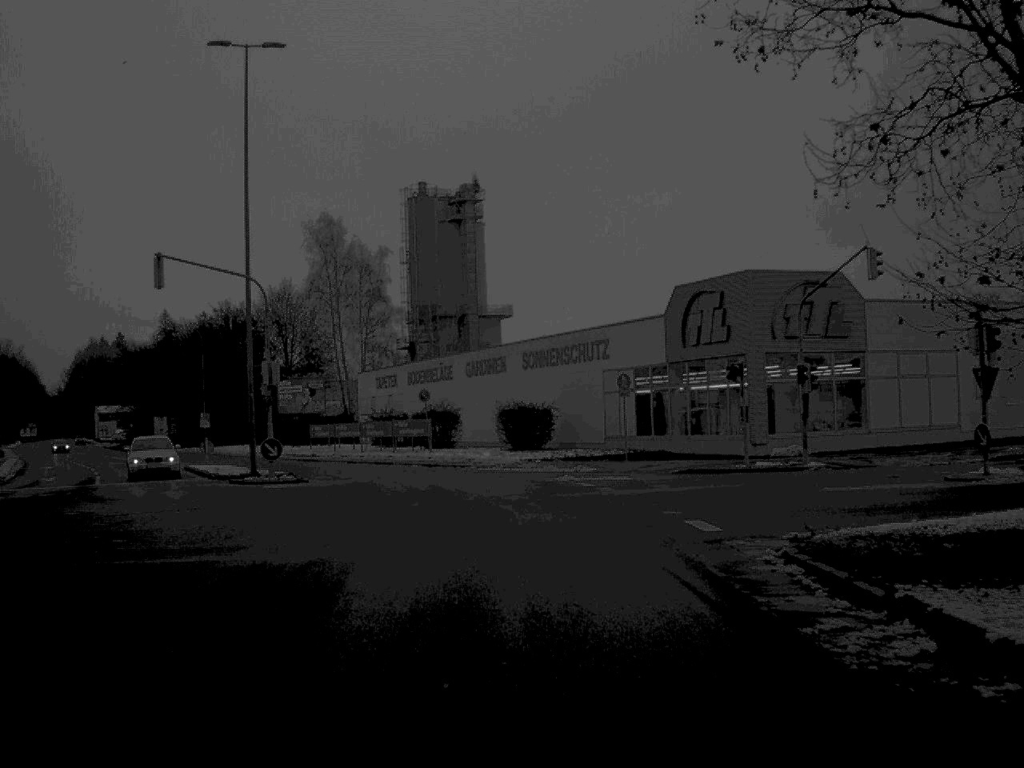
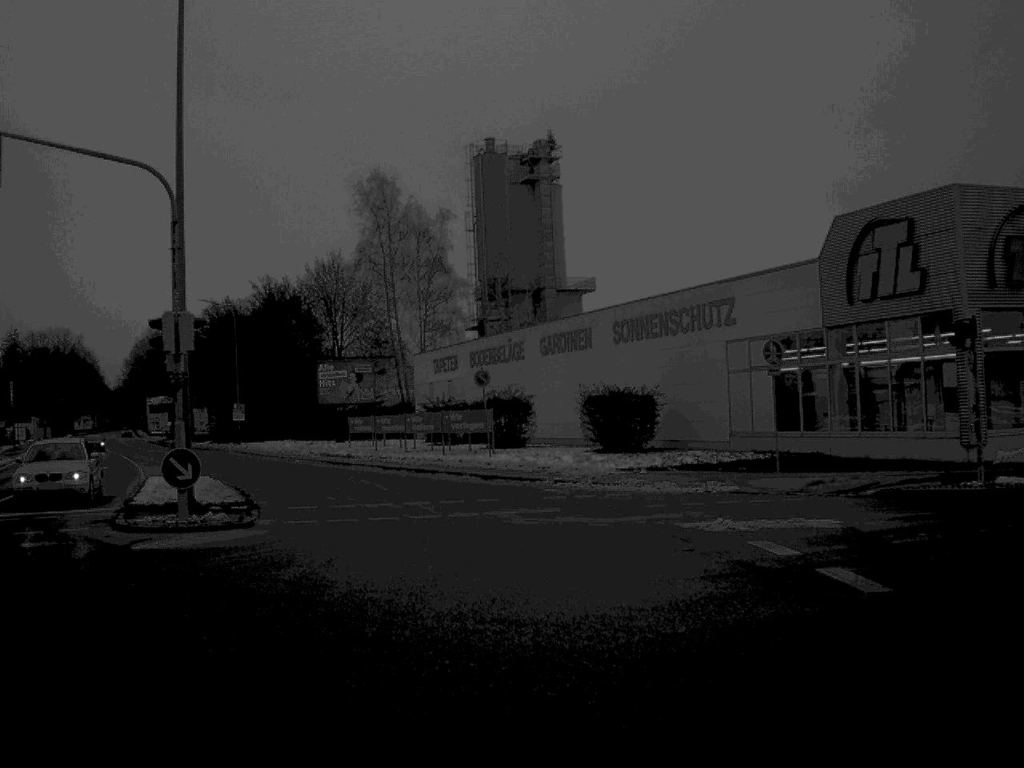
(-0.4, +15.1) m; -4°
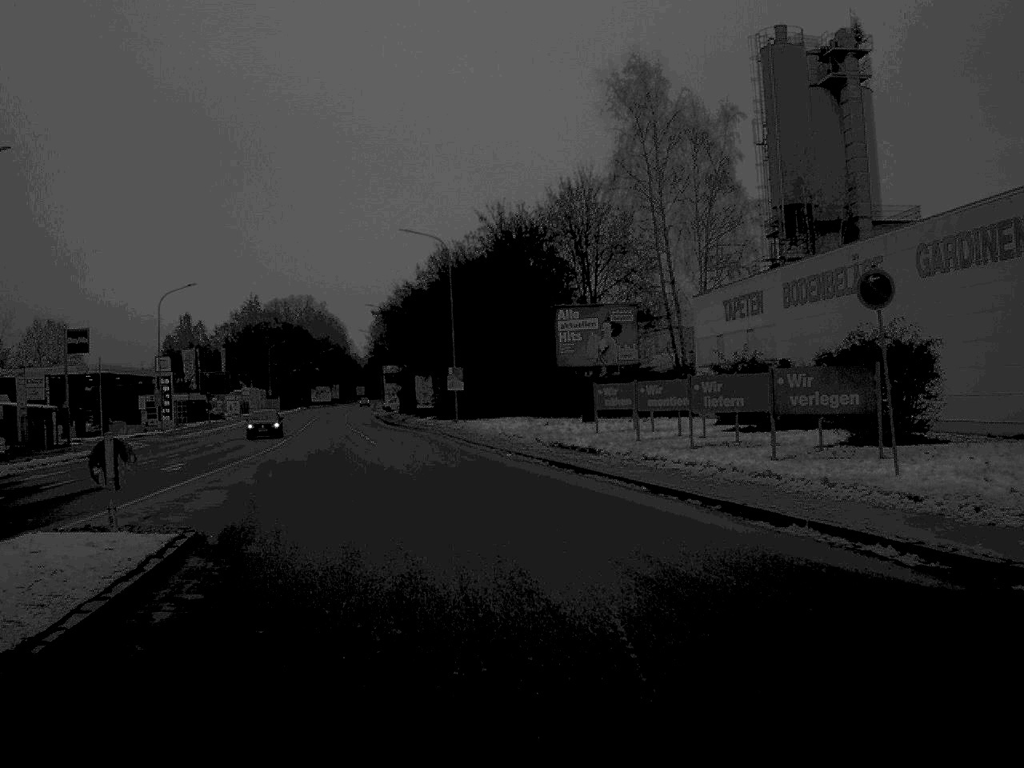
(-2.4, +23.7) m; -12°
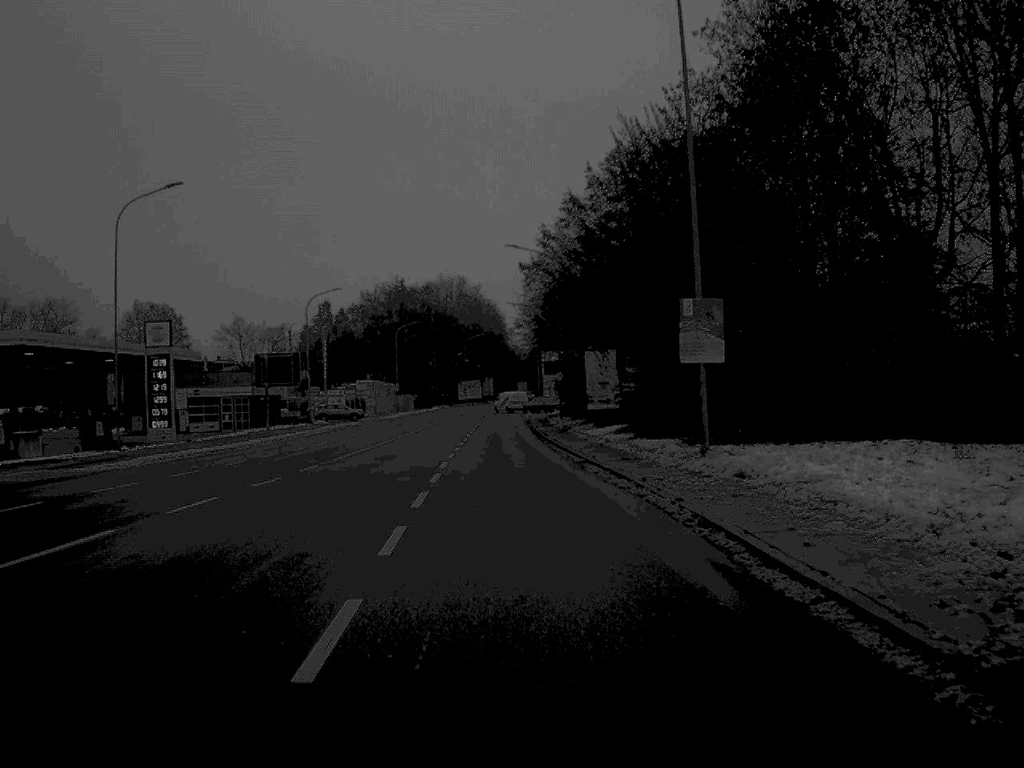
(-3.7, +44.1) m; -7°
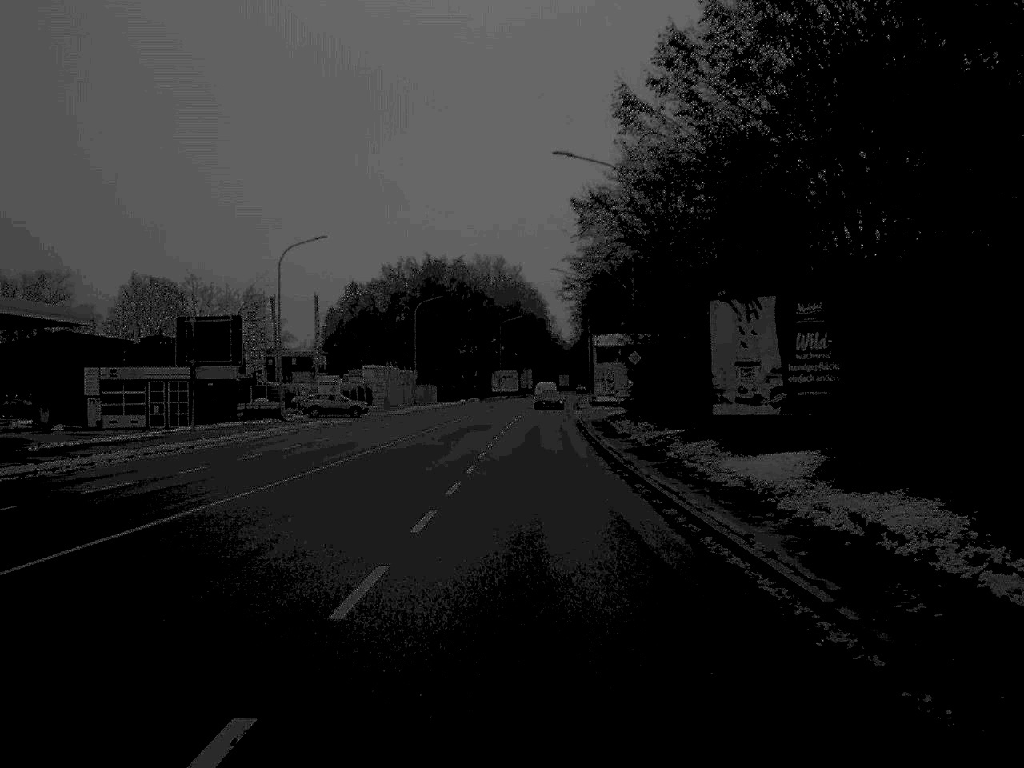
(-0.5, +27.6) m; -2°
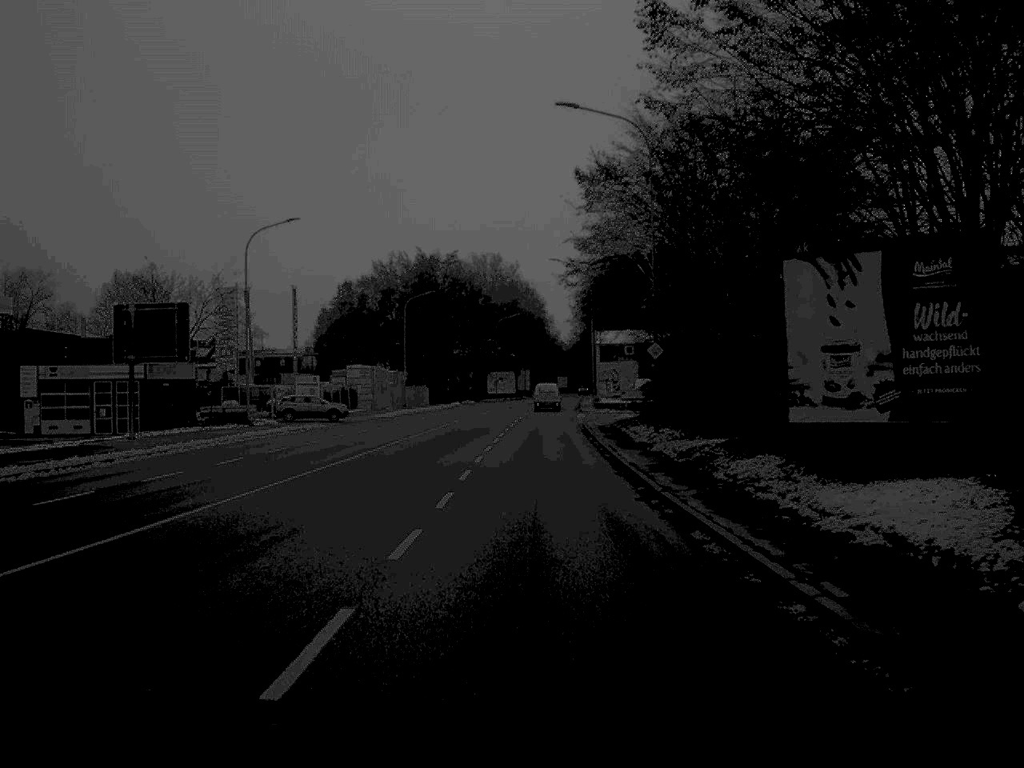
(0.0, +8.5) m; 0°
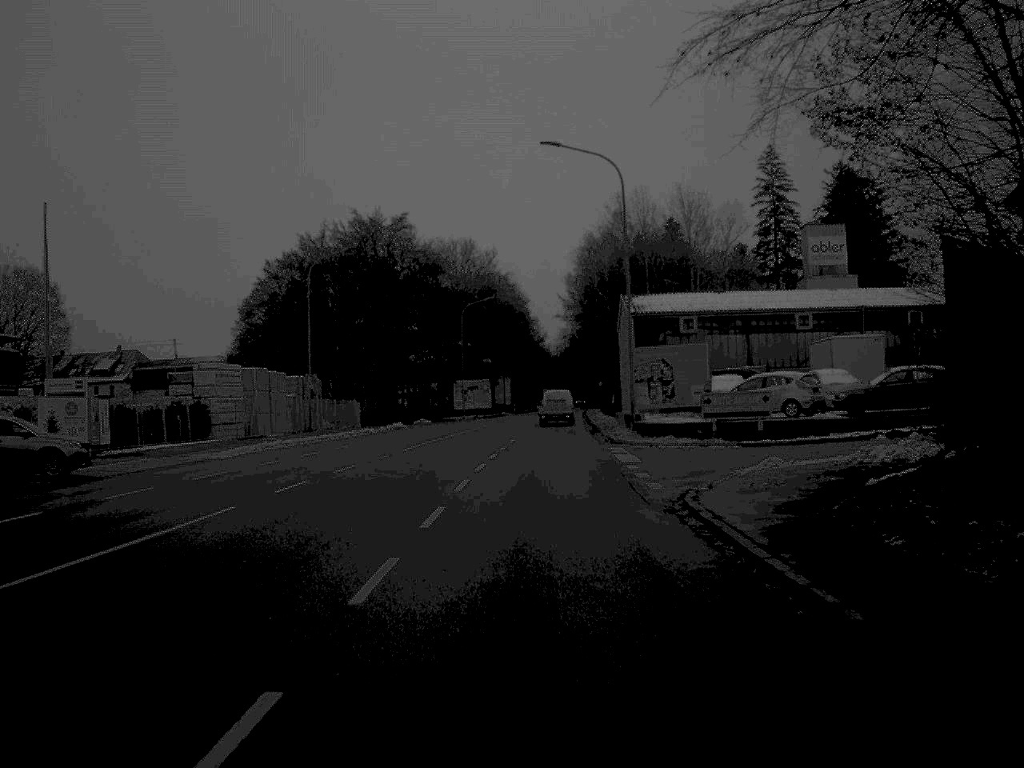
(+0.3, +45.0) m; +1°
